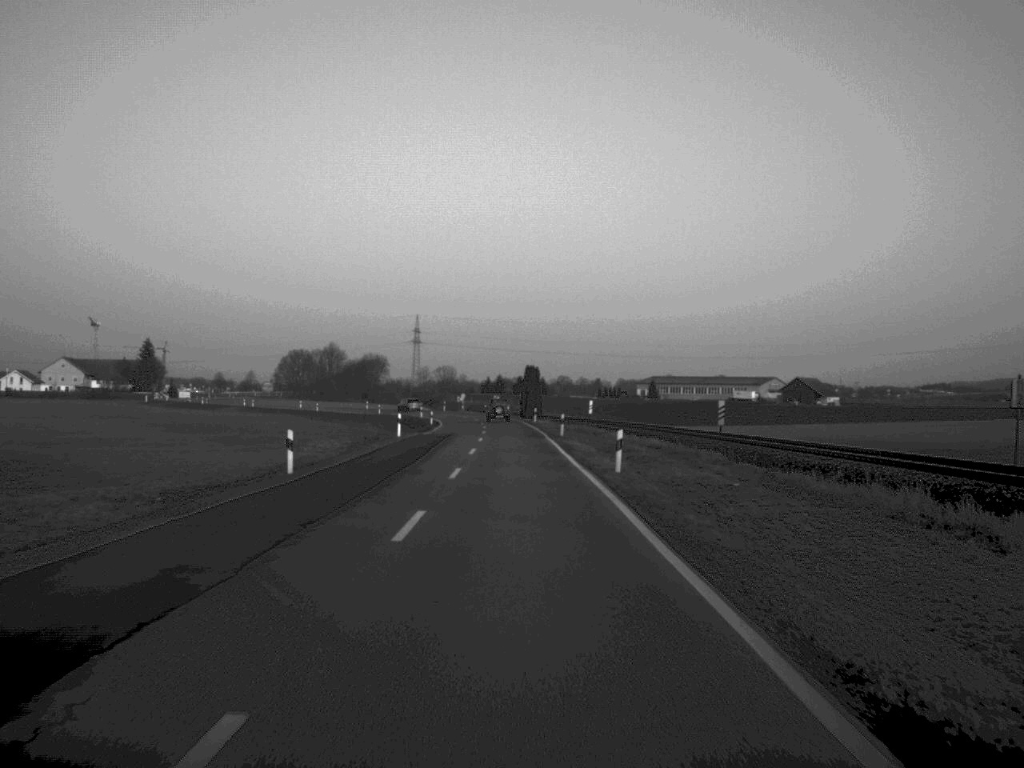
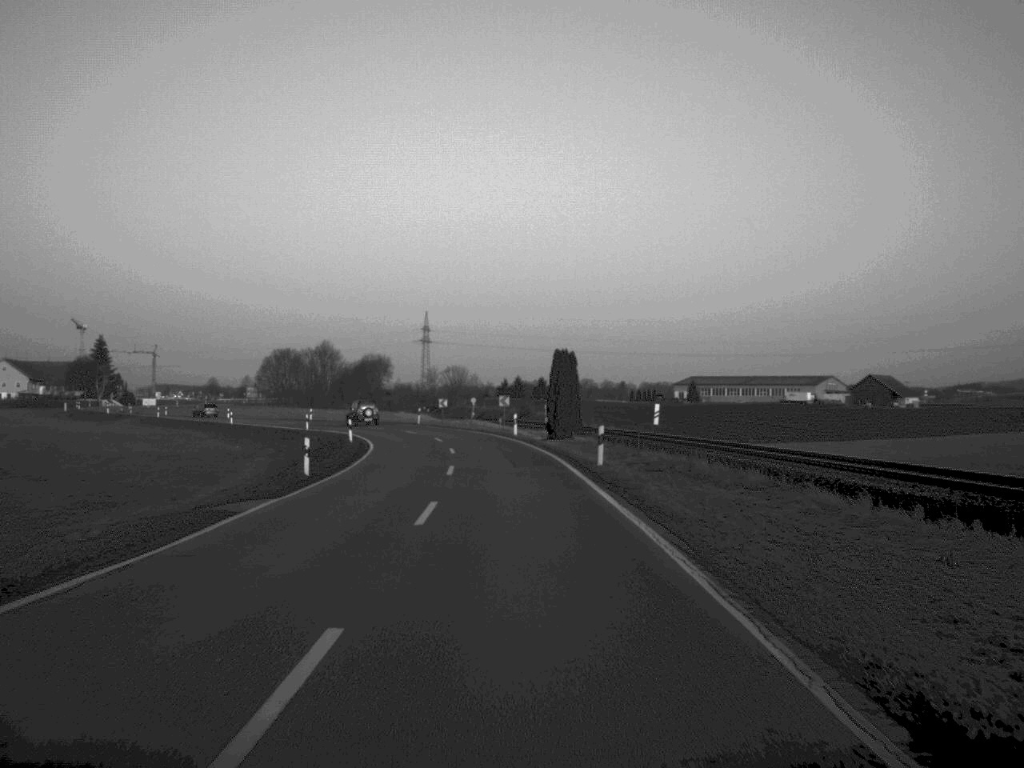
(-0.6, +56.7) m; -1°
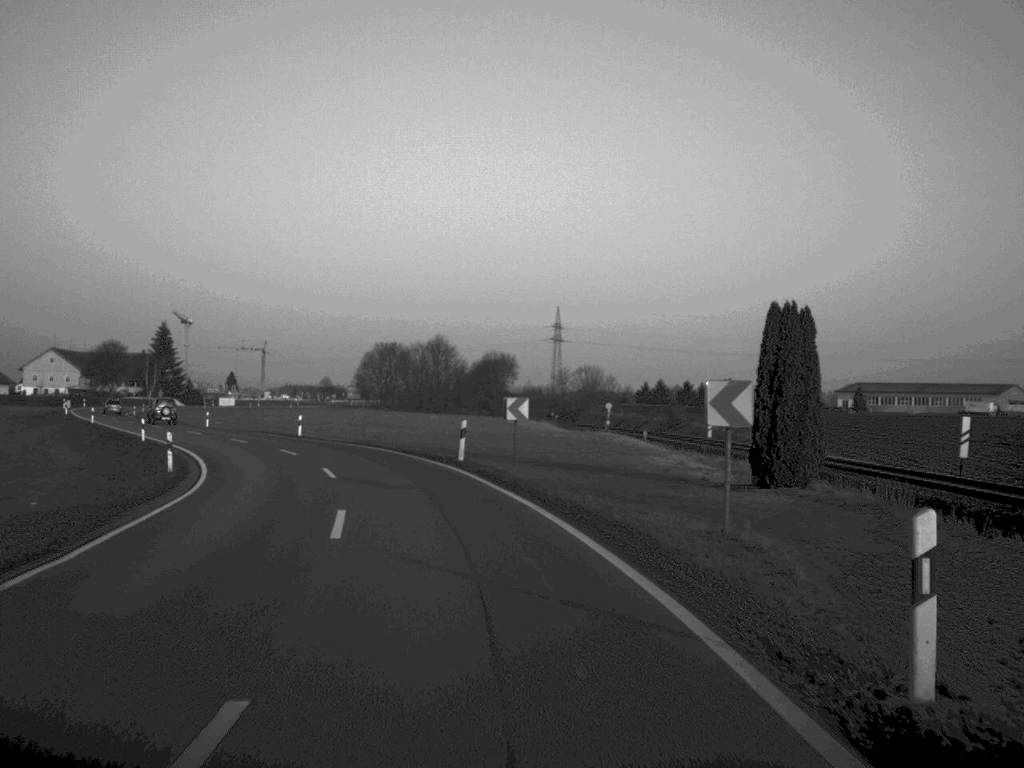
(-1.7, +49.9) m; -6°
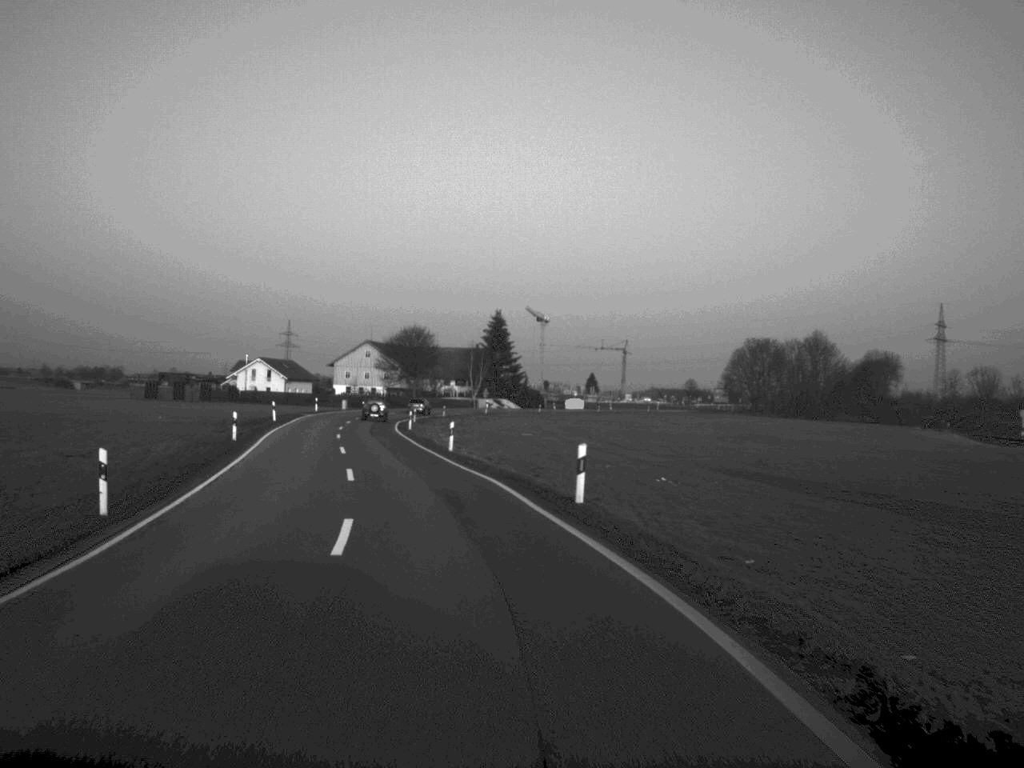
(-5.0, +37.1) m; -16°
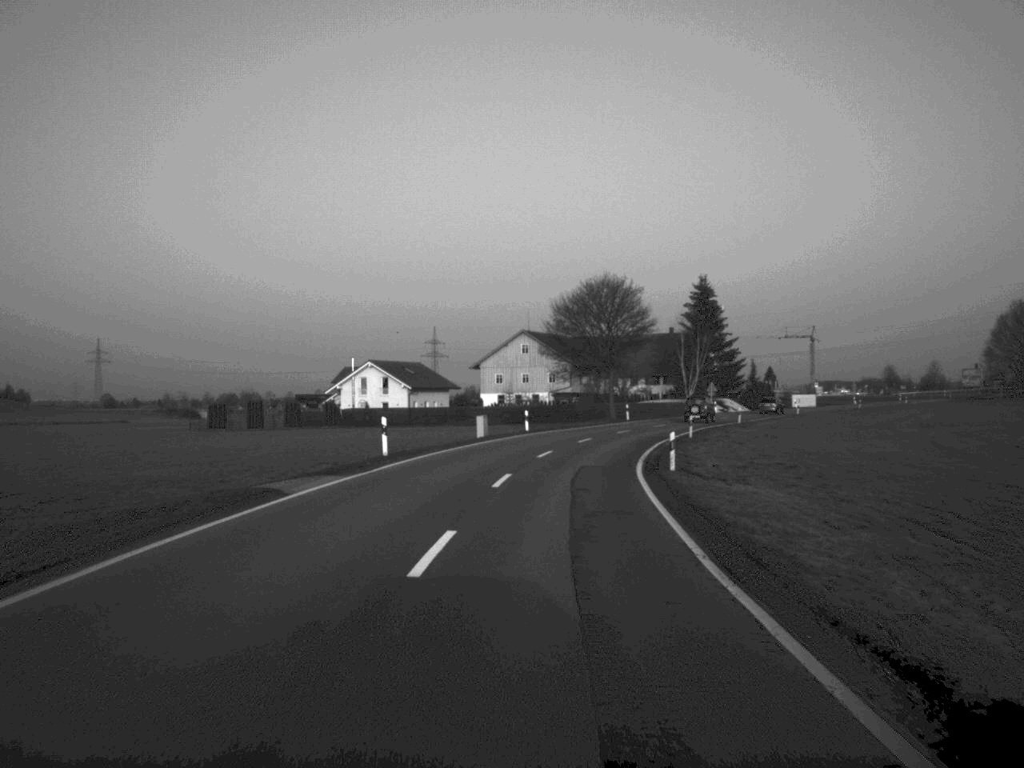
(-7.3, +61.4) m; -7°
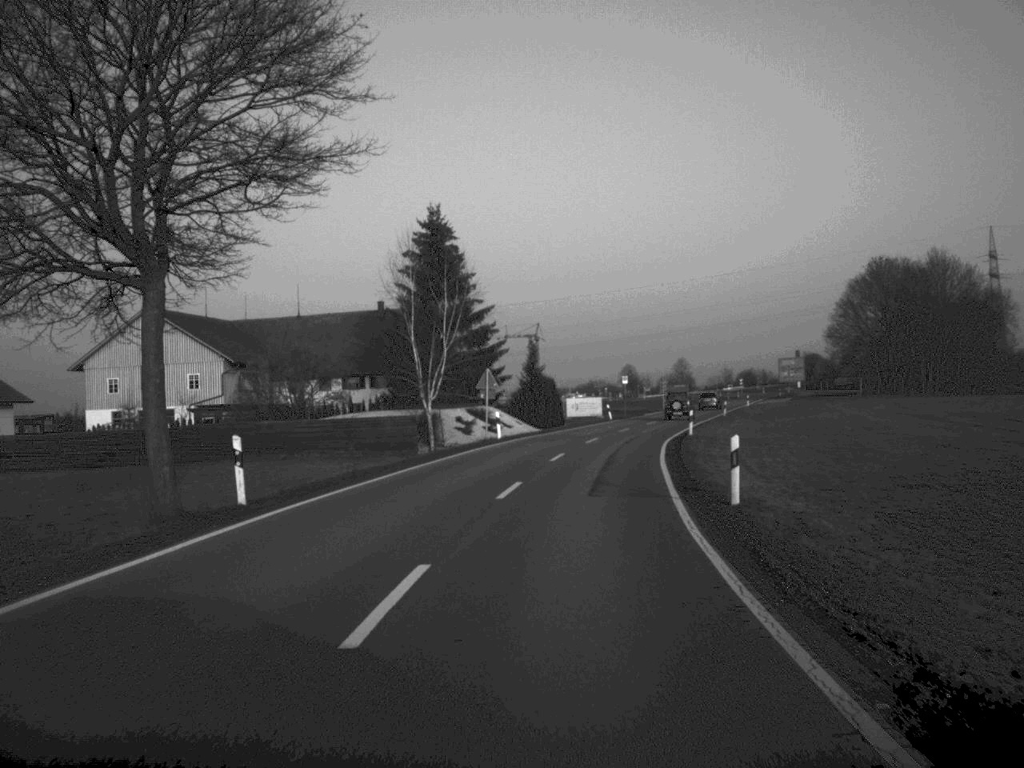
(+6.2, +62.3) m; +13°
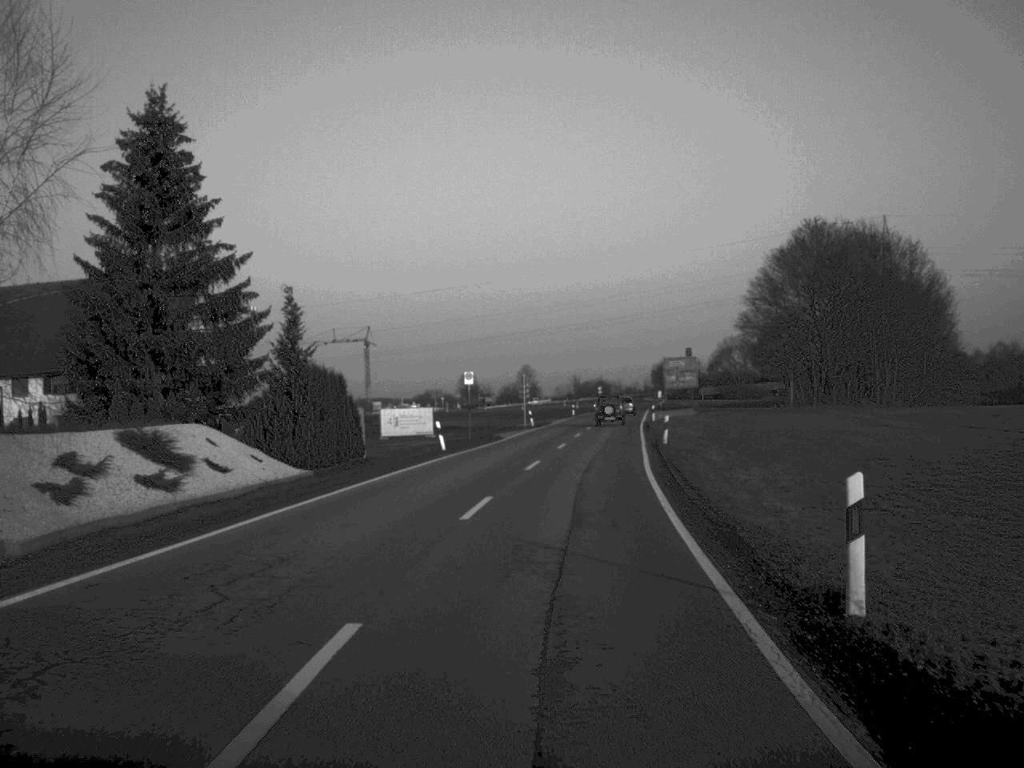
(+2.6, +38.7) m; +7°
